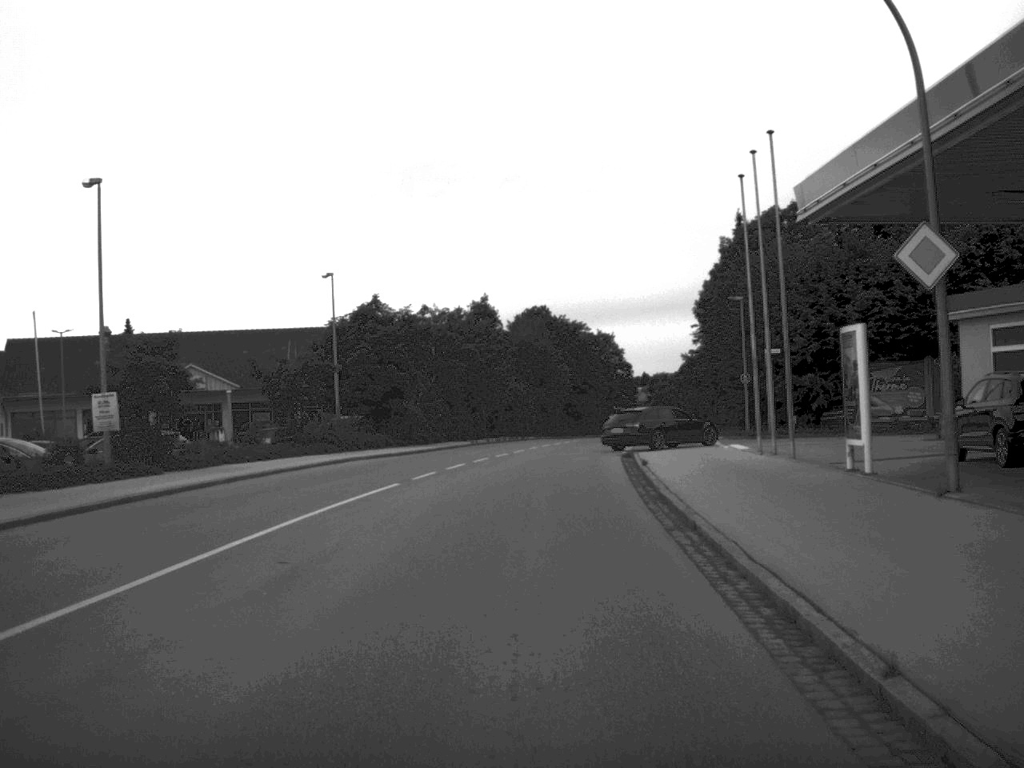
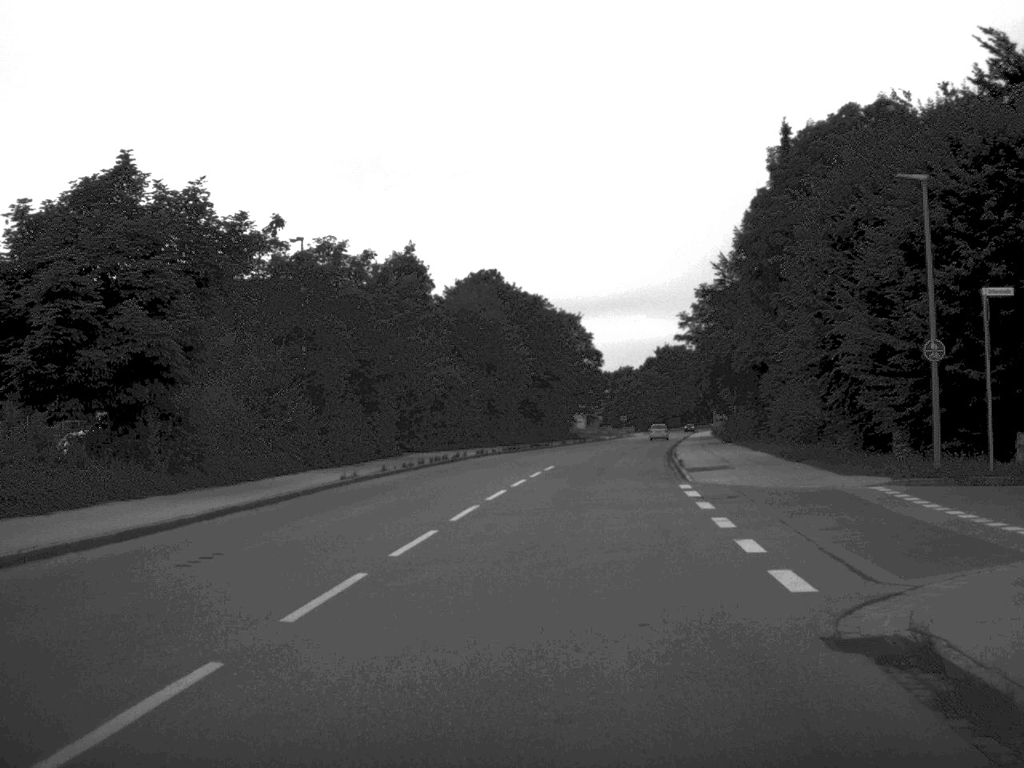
(+0.3, +30.2) m; +2°
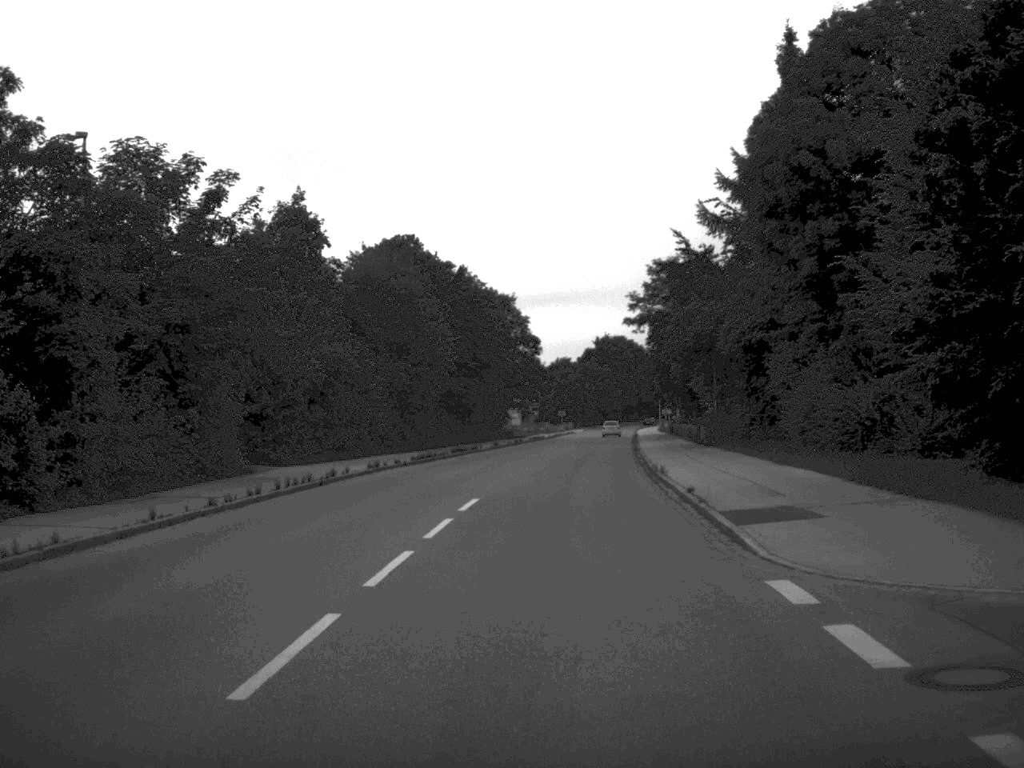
(+0.4, +15.6) m; +3°
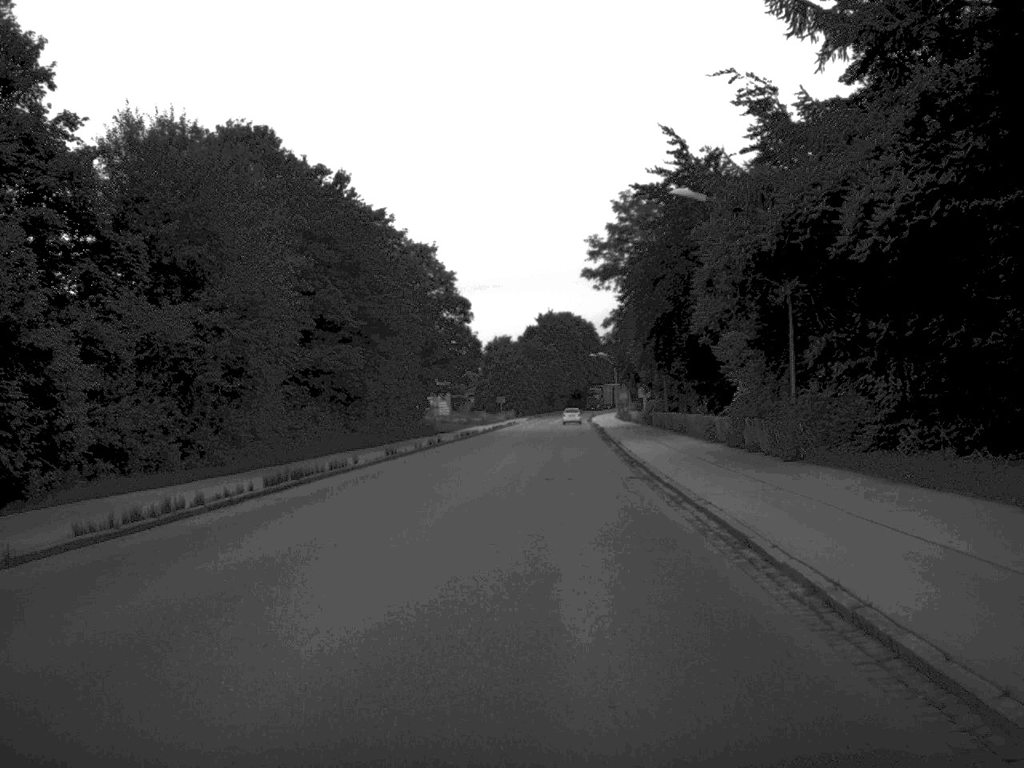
(+0.7, +27.1) m; +3°
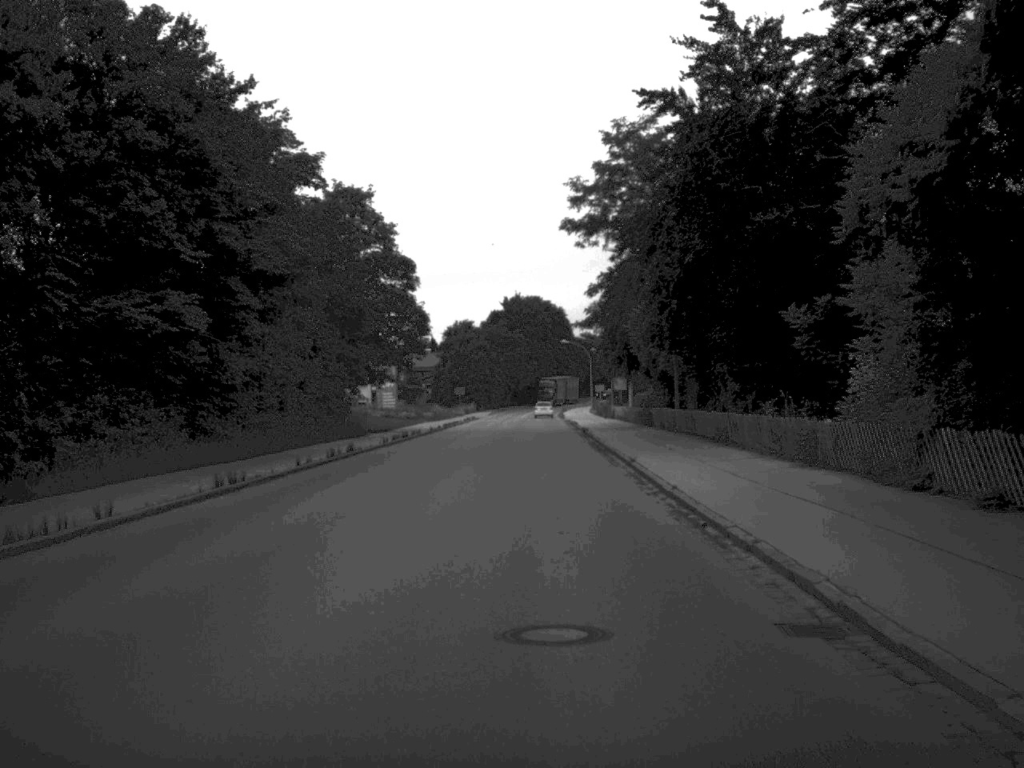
(+0.2, +18.8) m; +1°
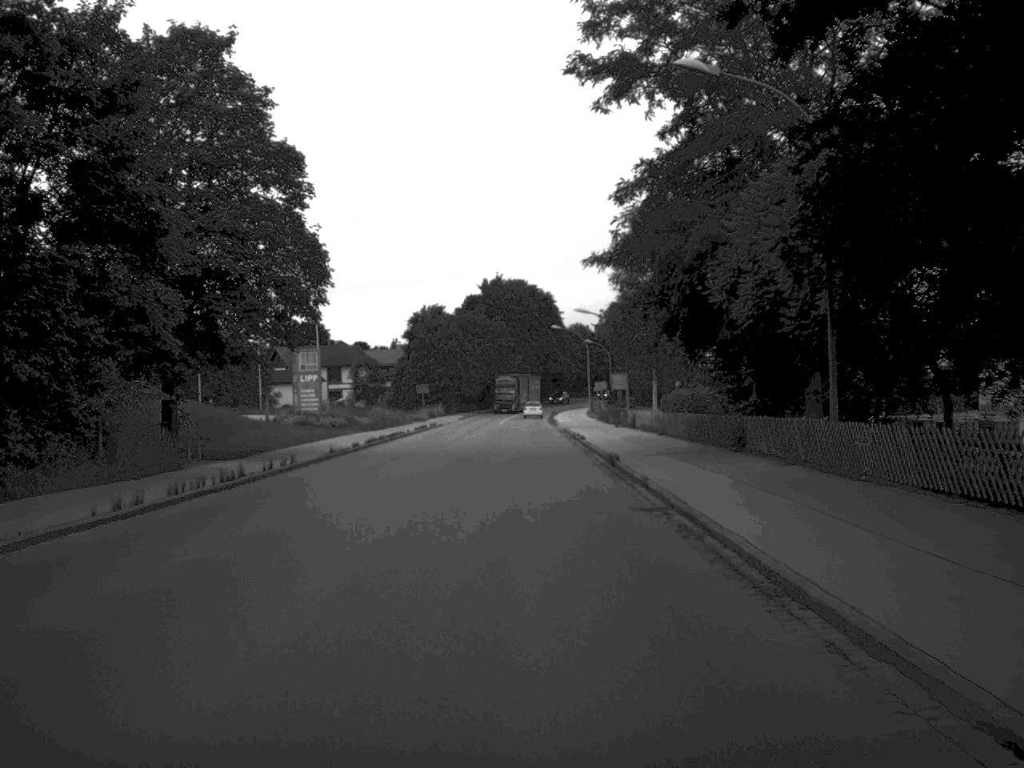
(+0.2, +28.2) m; +1°
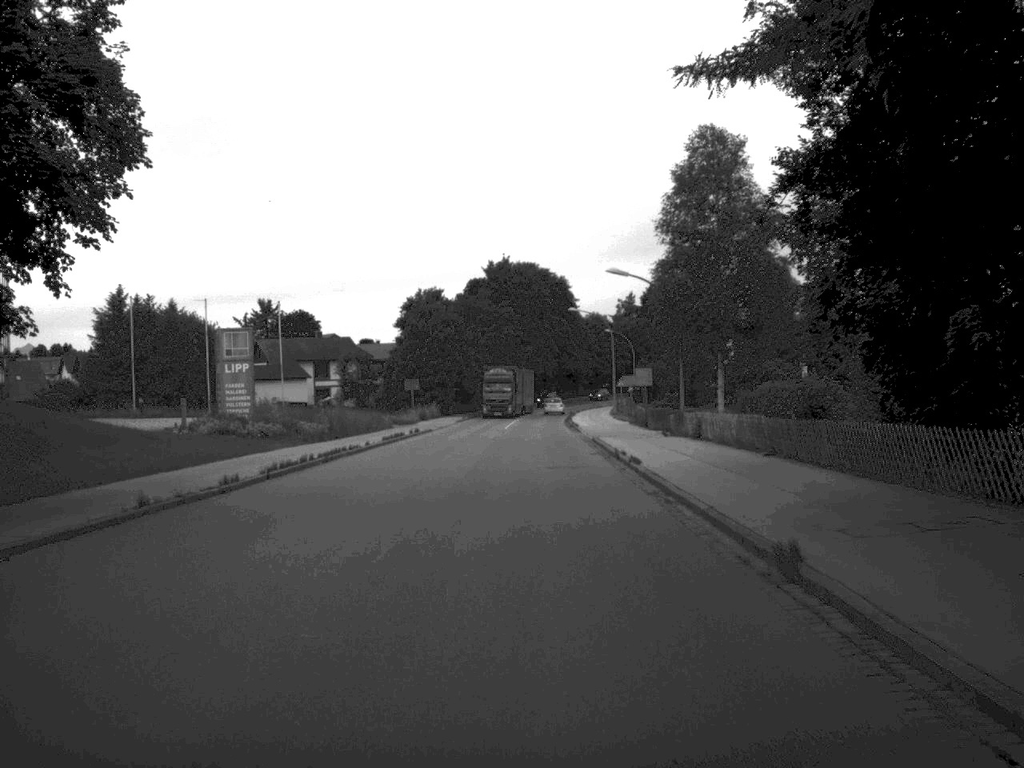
(-0.1, +18.9) m; 0°
